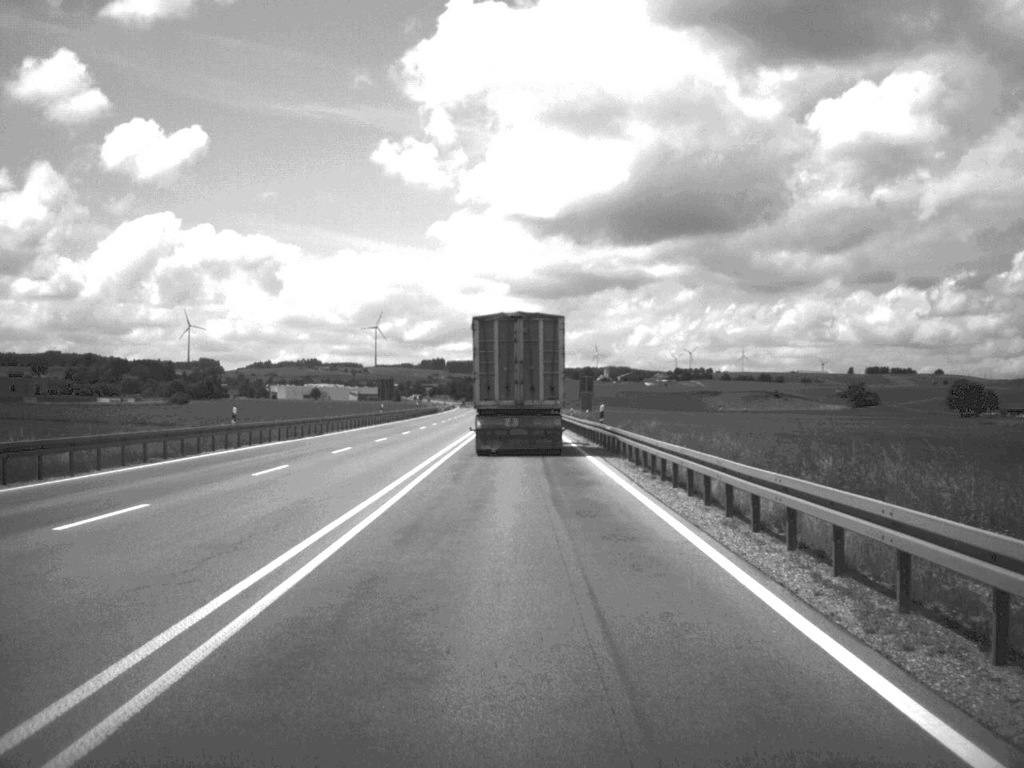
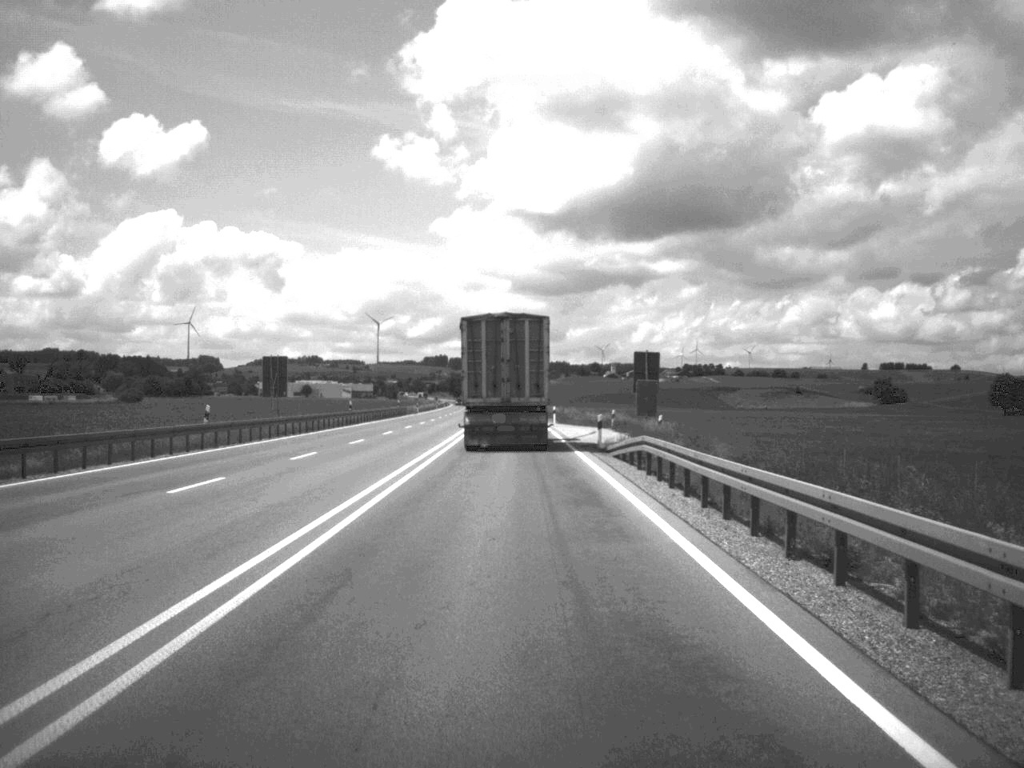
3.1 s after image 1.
(-0.2, +53.8) m; 0°
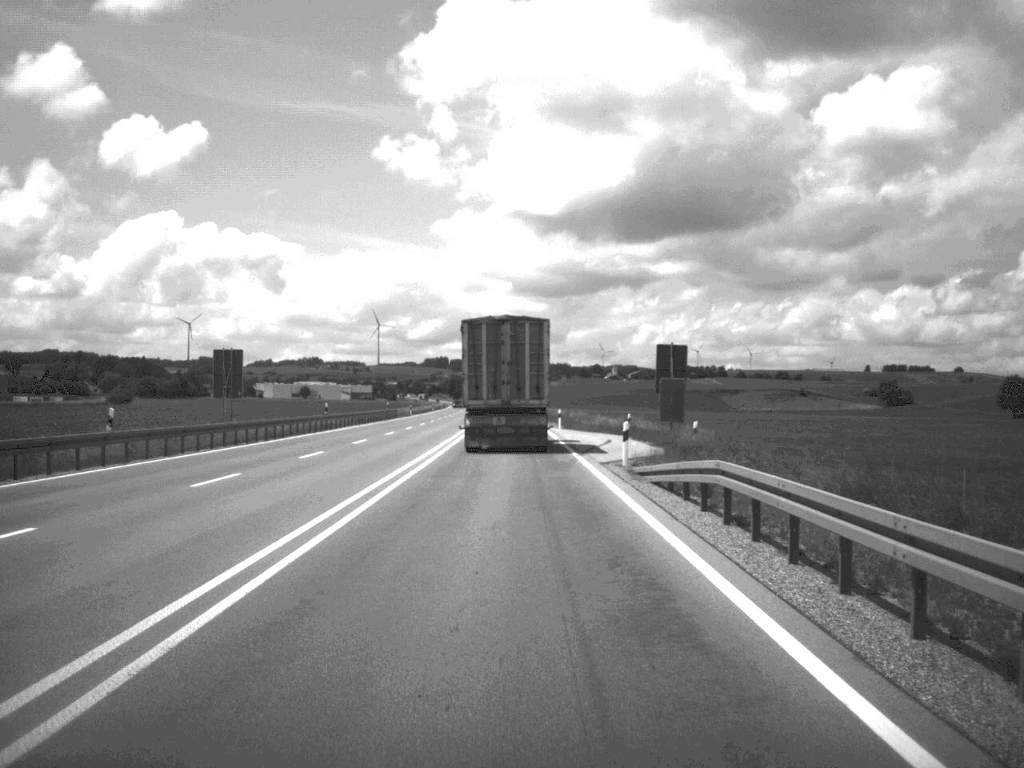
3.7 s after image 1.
(0.0, +10.2) m; 0°
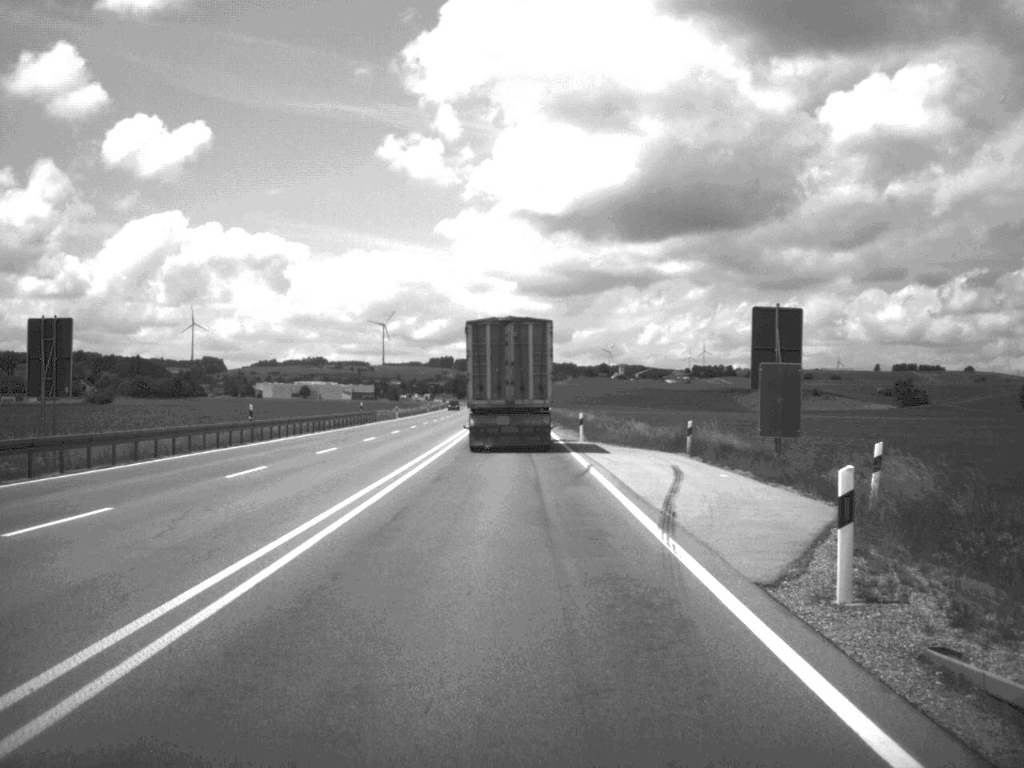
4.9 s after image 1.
(-0.1, +20.7) m; 0°
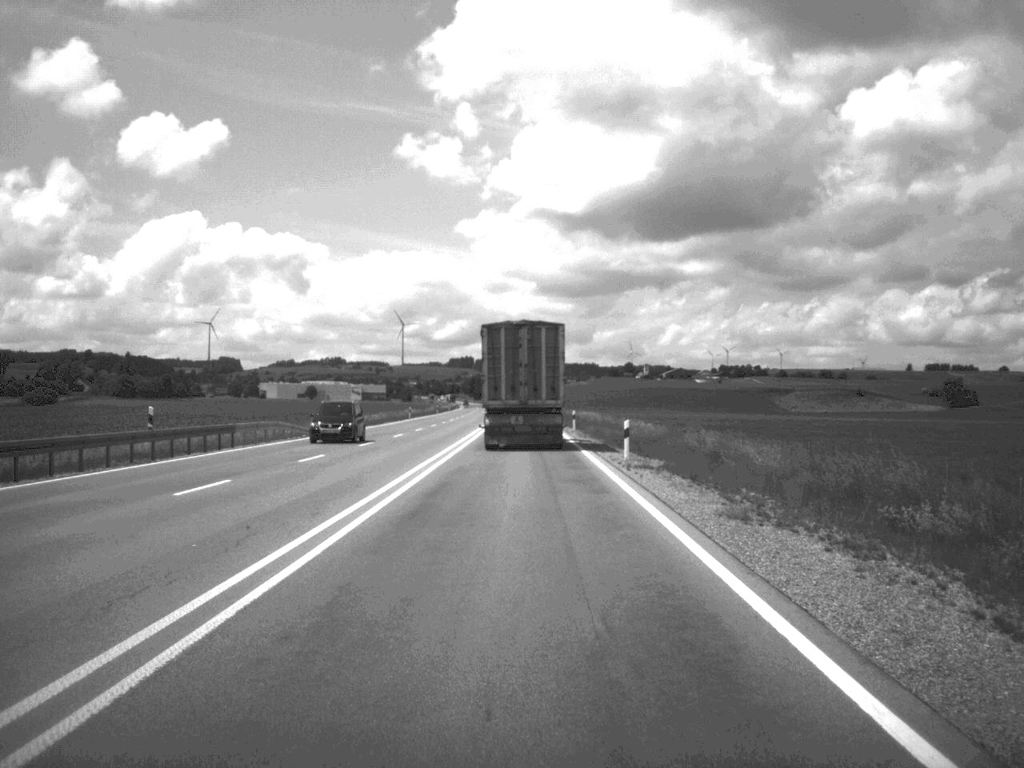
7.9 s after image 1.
(-0.5, +53.0) m; -1°
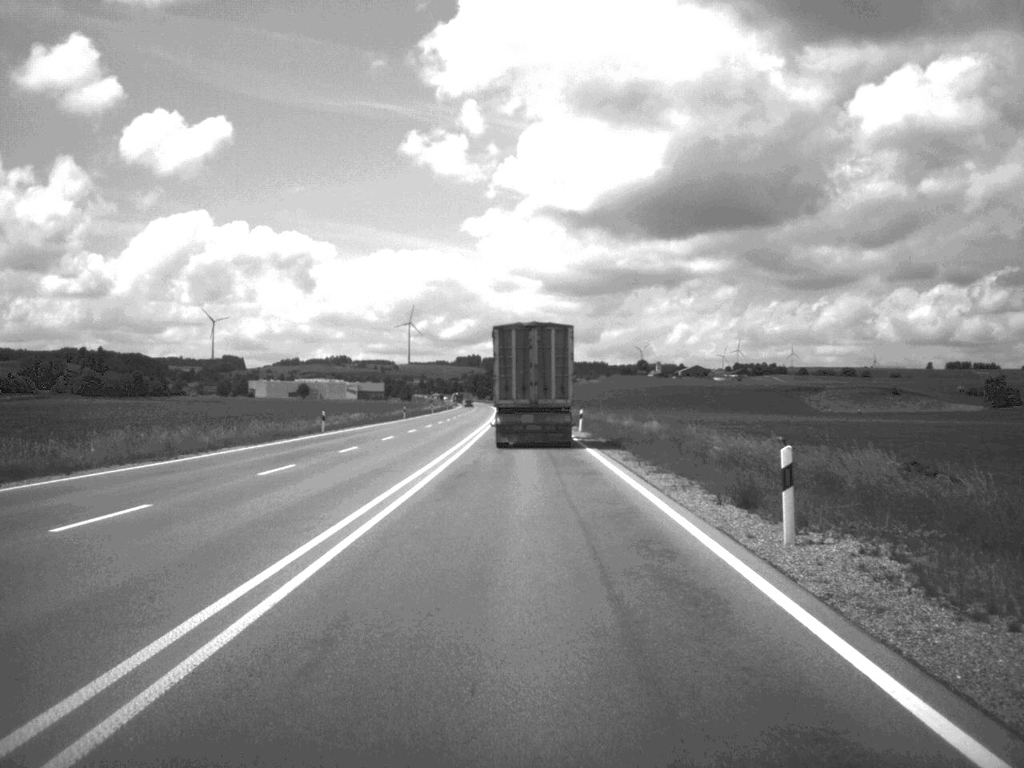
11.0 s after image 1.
(-0.3, +54.0) m; -1°
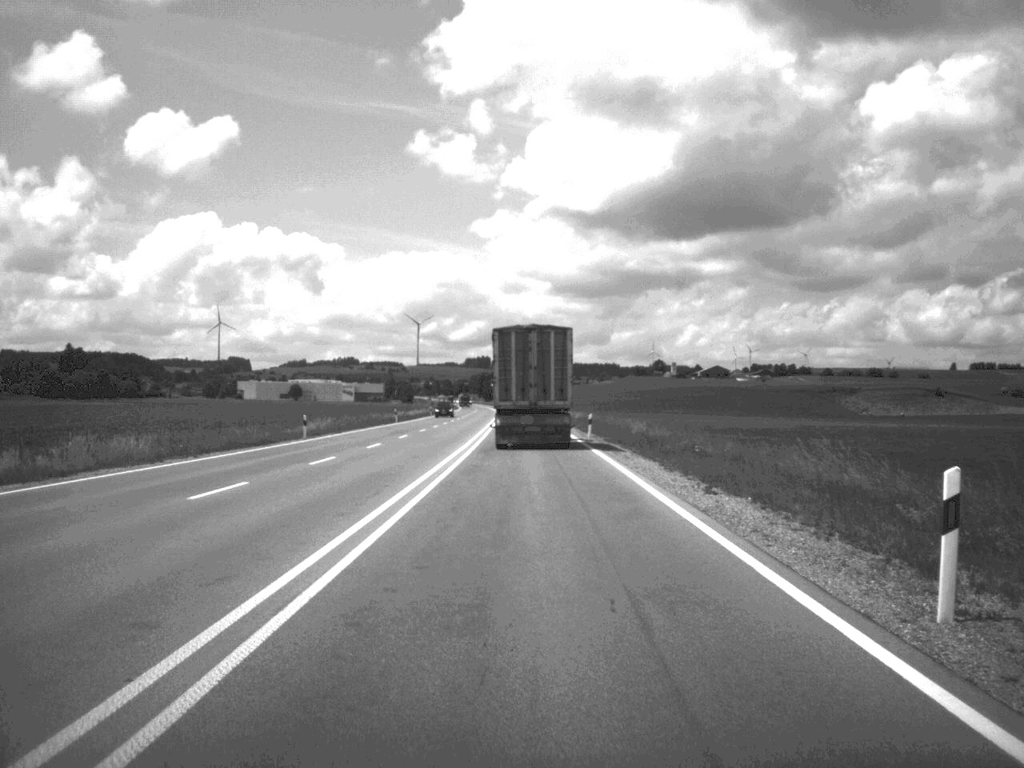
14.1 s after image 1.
(-0.3, +54.3) m; -1°
